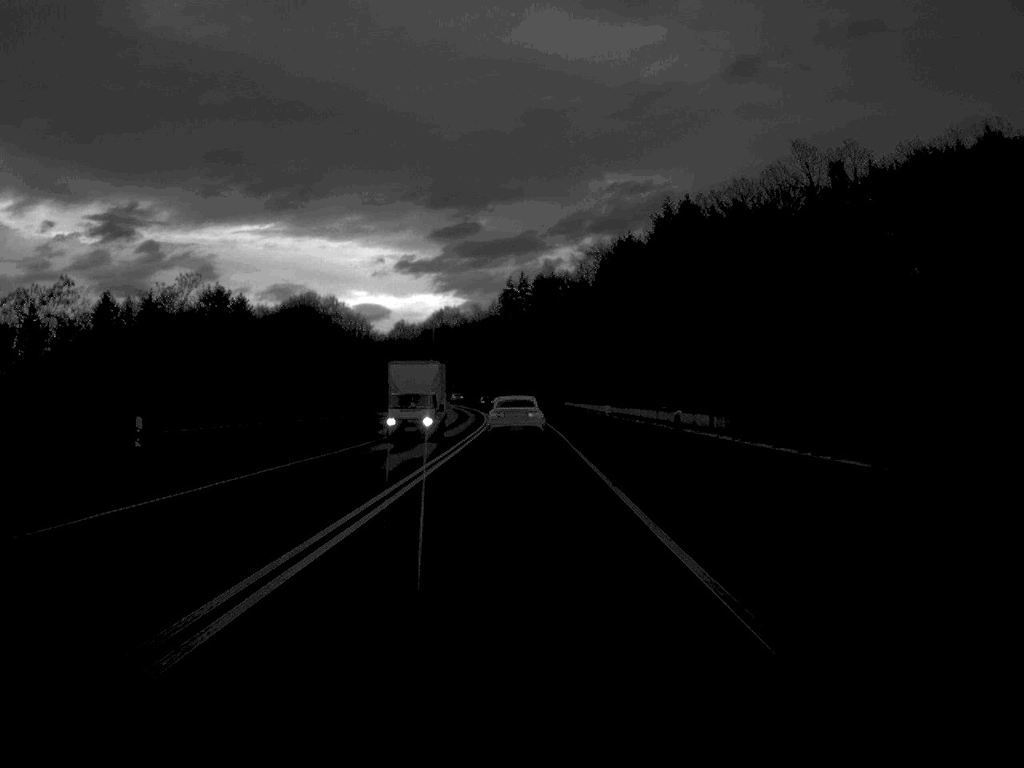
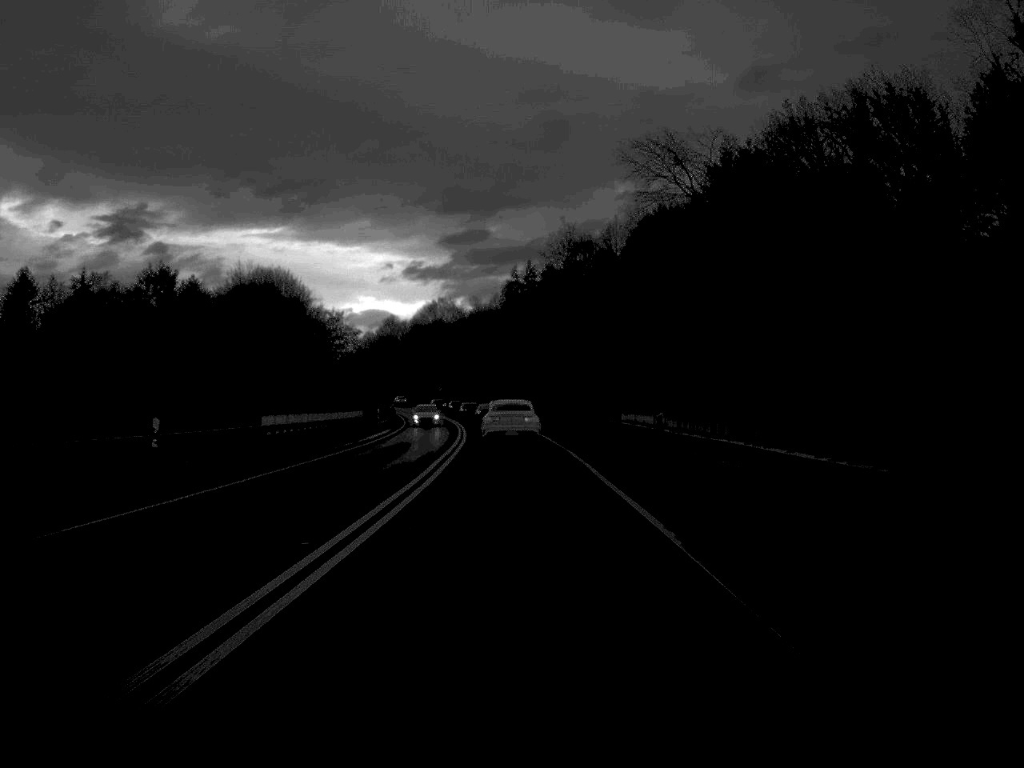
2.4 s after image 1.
(-0.2, +51.7) m; 0°
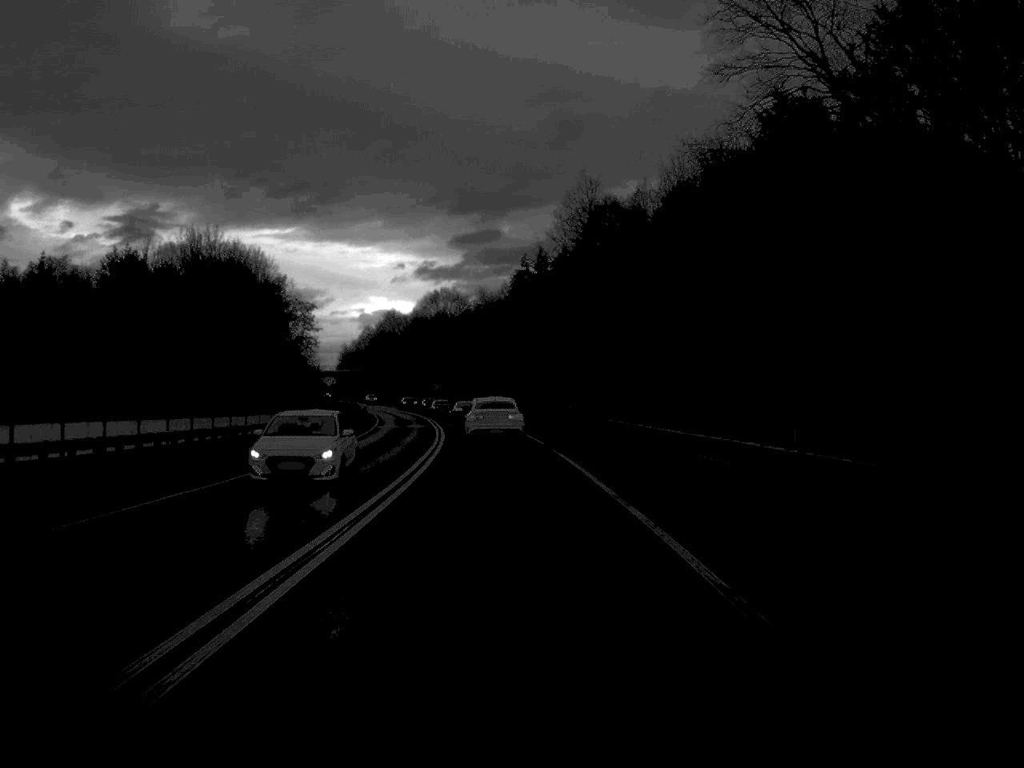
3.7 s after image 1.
(0.0, +27.3) m; -1°
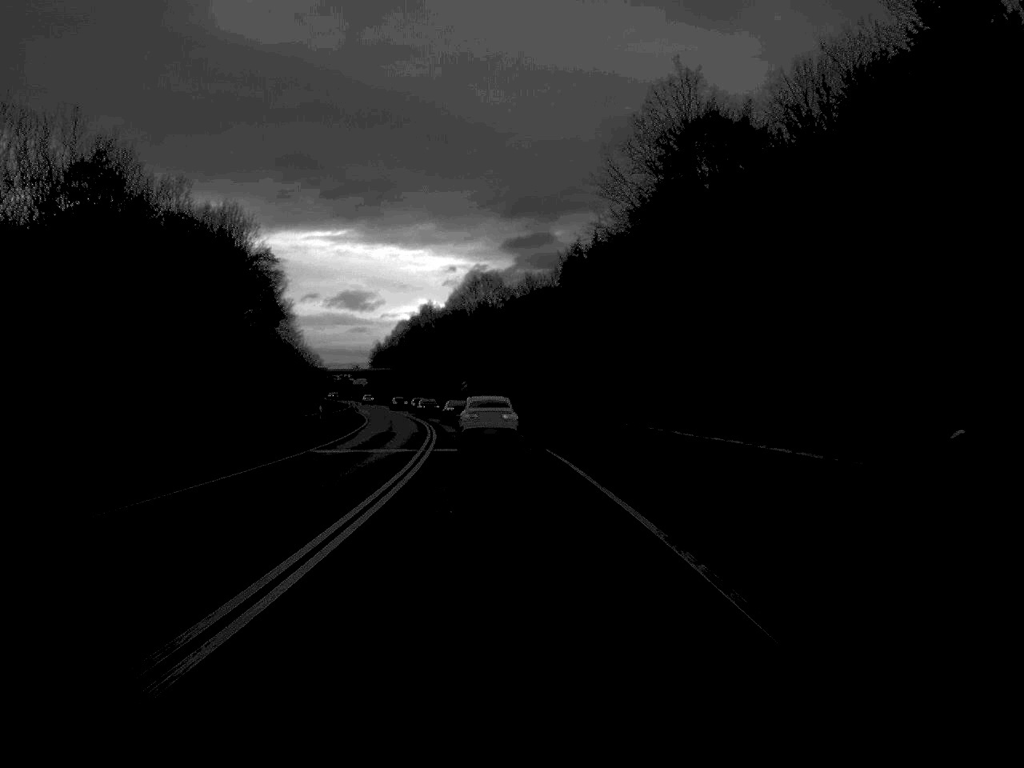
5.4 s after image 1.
(-0.7, +37.5) m; -2°
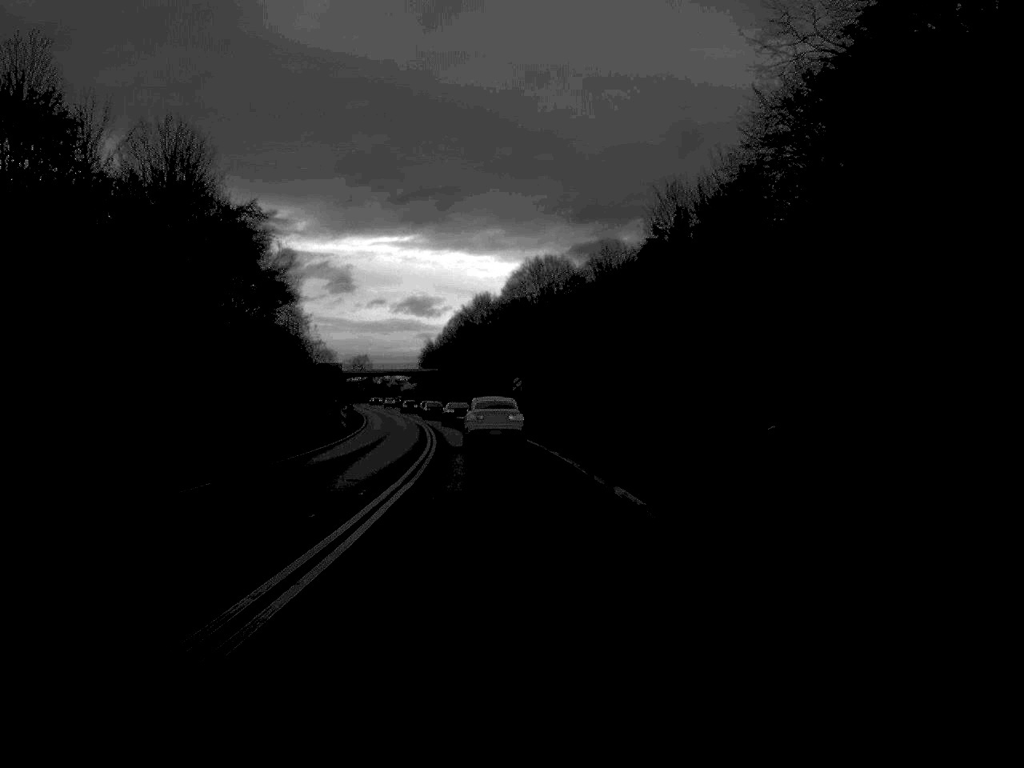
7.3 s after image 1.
(-1.0, +39.2) m; -3°
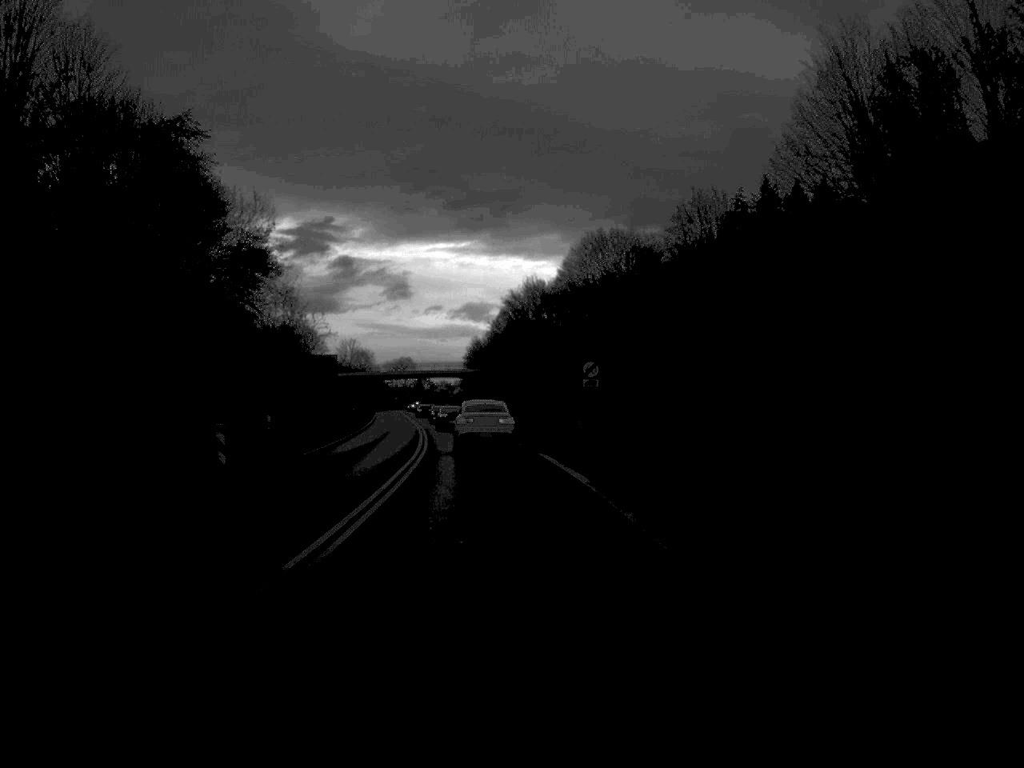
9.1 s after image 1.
(-0.8, +36.4) m; -3°
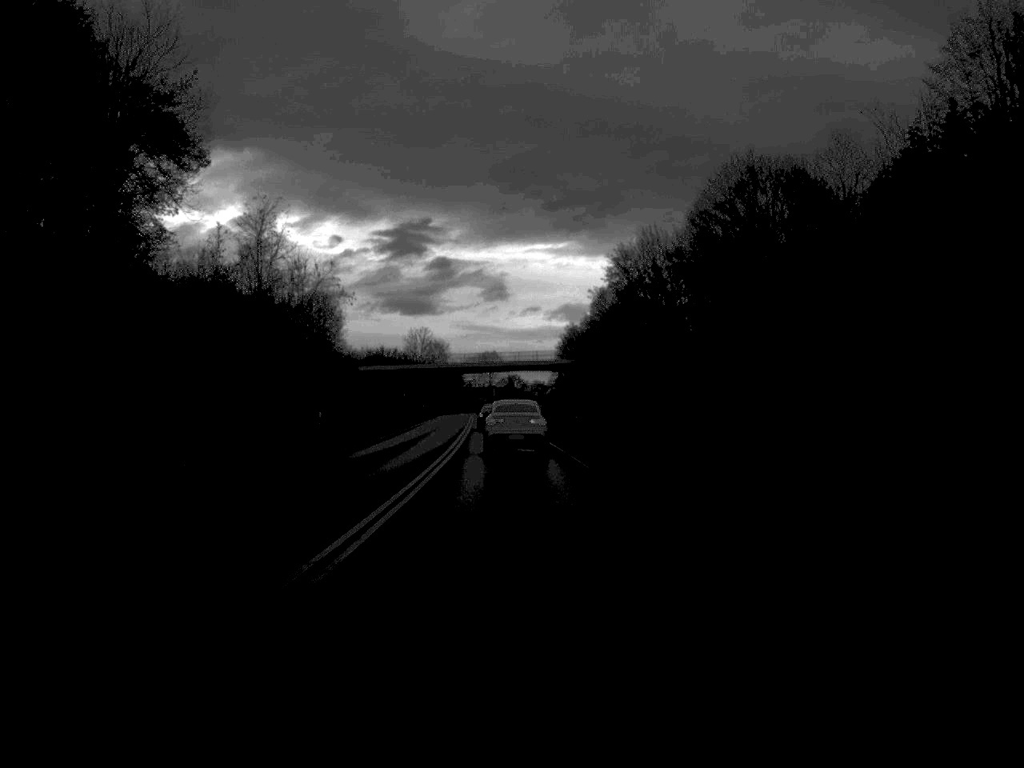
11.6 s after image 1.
(-1.9, +49.9) m; -4°
